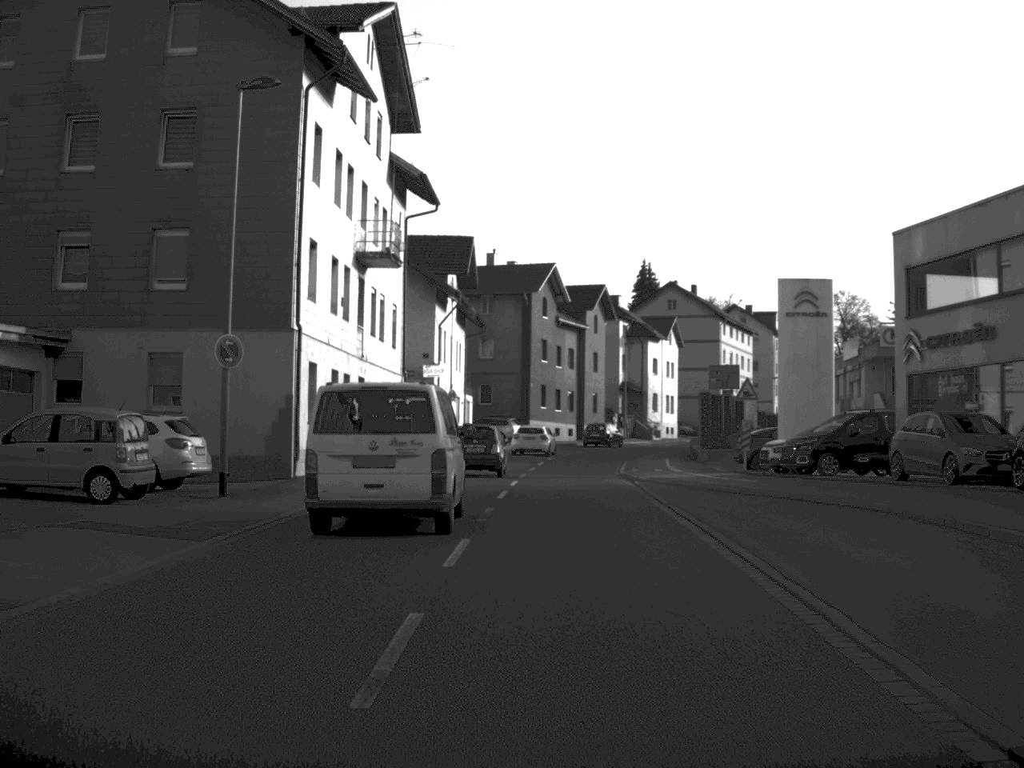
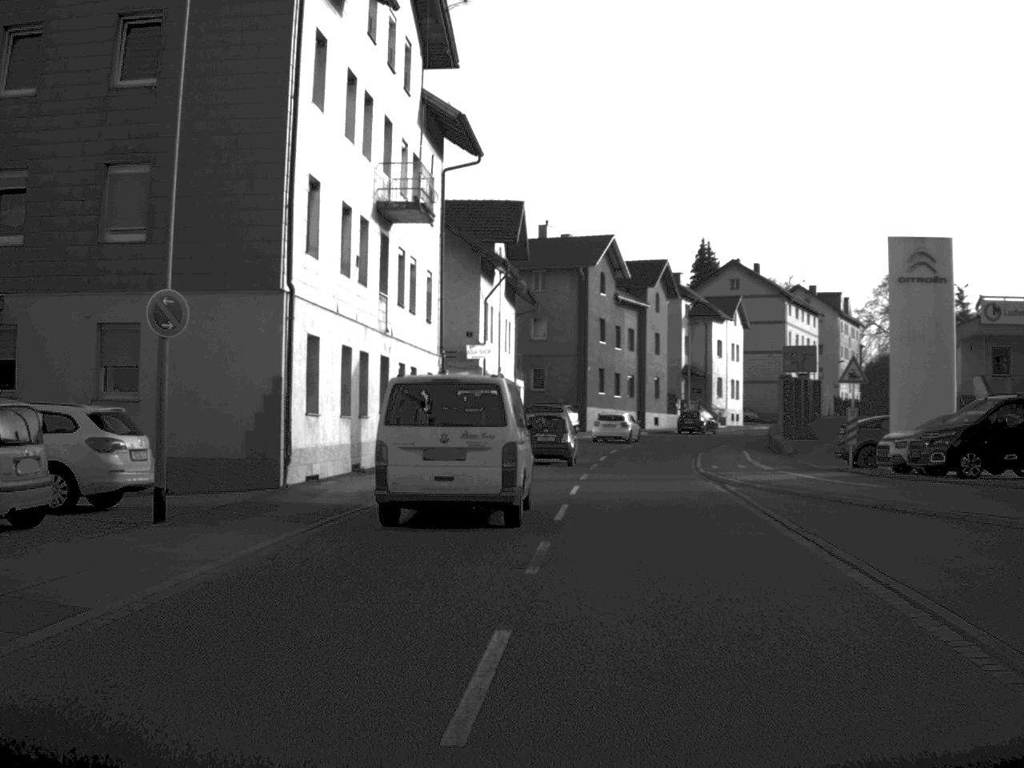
(-0.1, +7.1) m; -2°
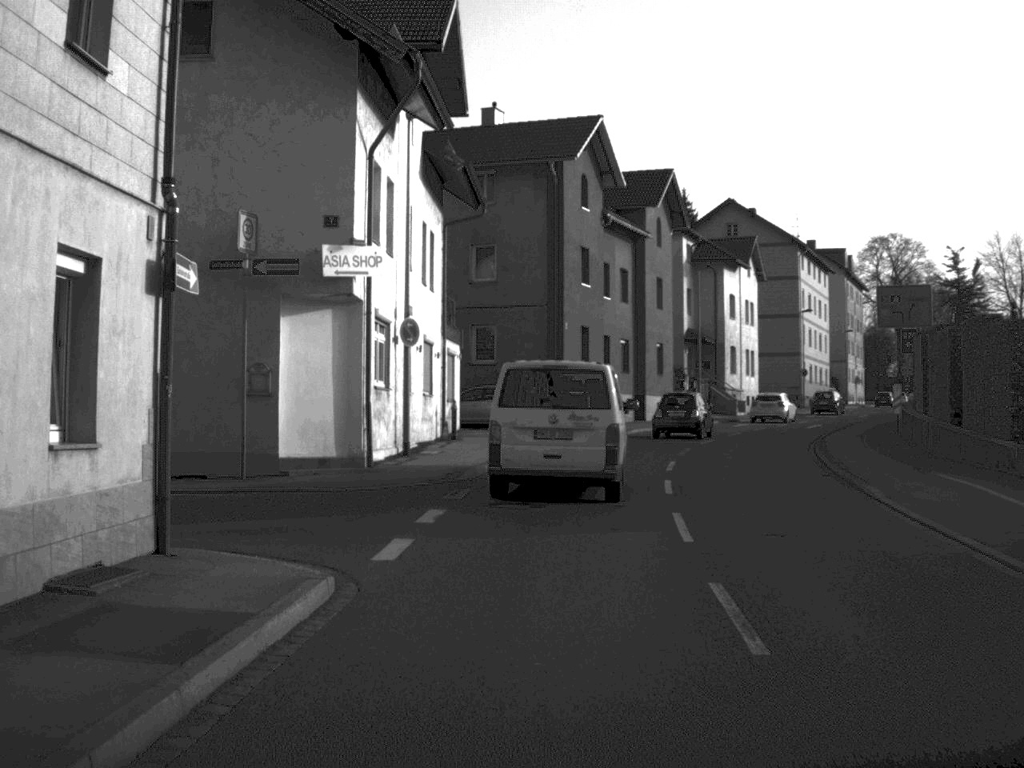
(+0.1, +28.0) m; +3°
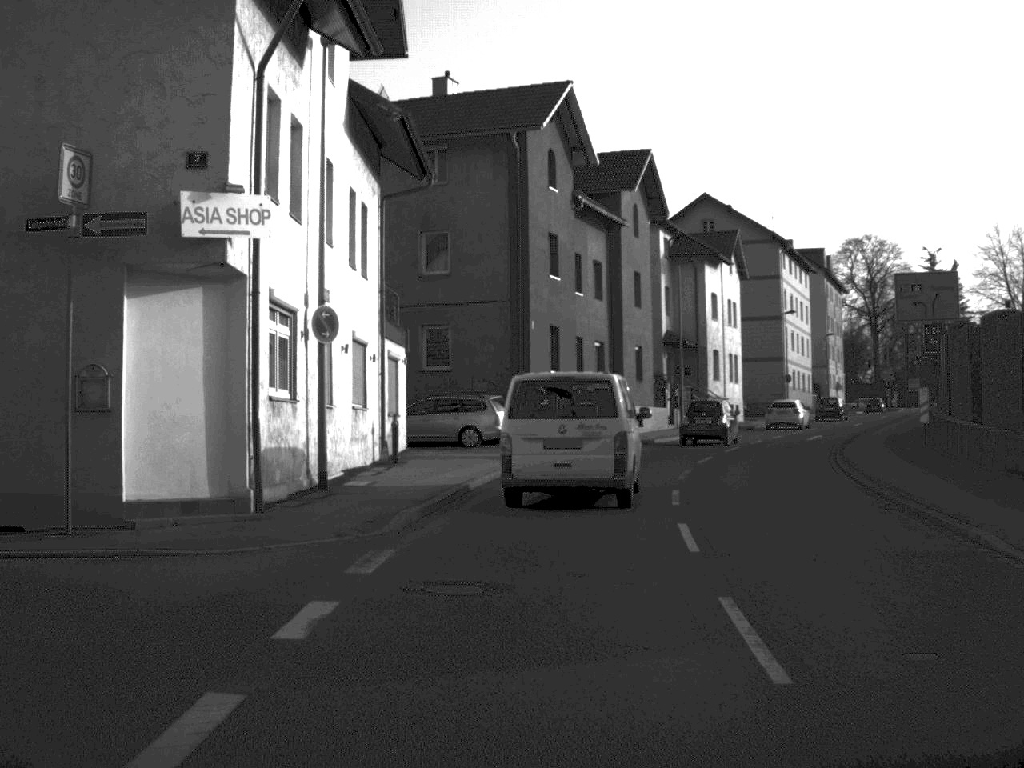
(+0.1, +6.7) m; +2°
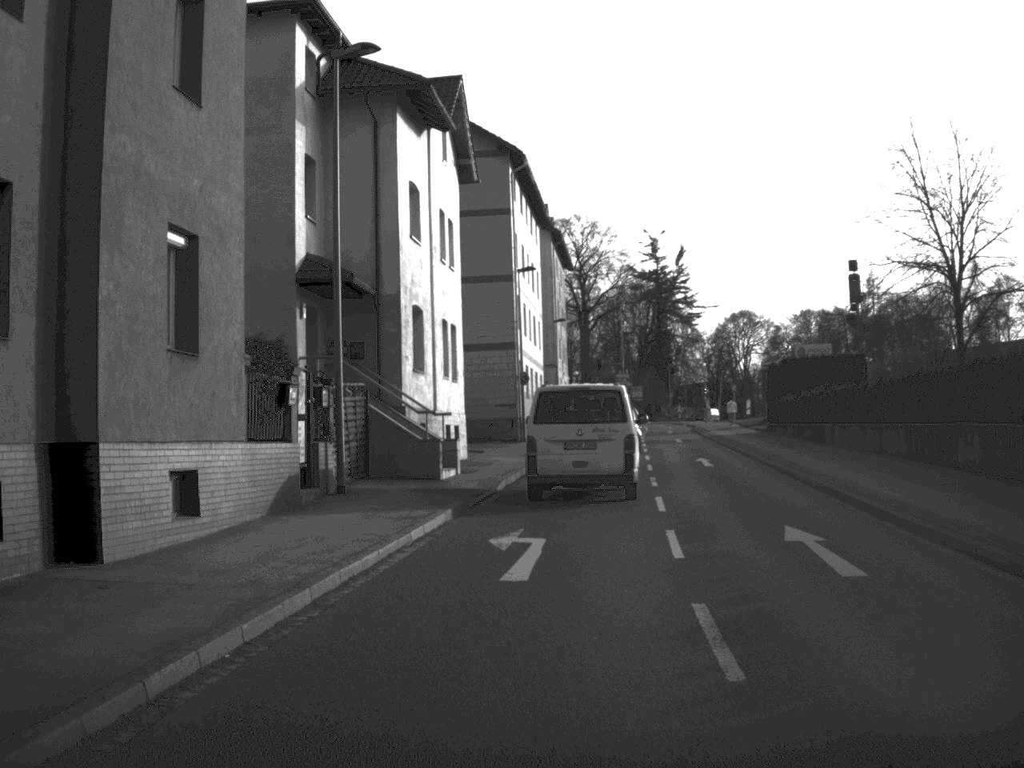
(+4.2, +35.7) m; +15°
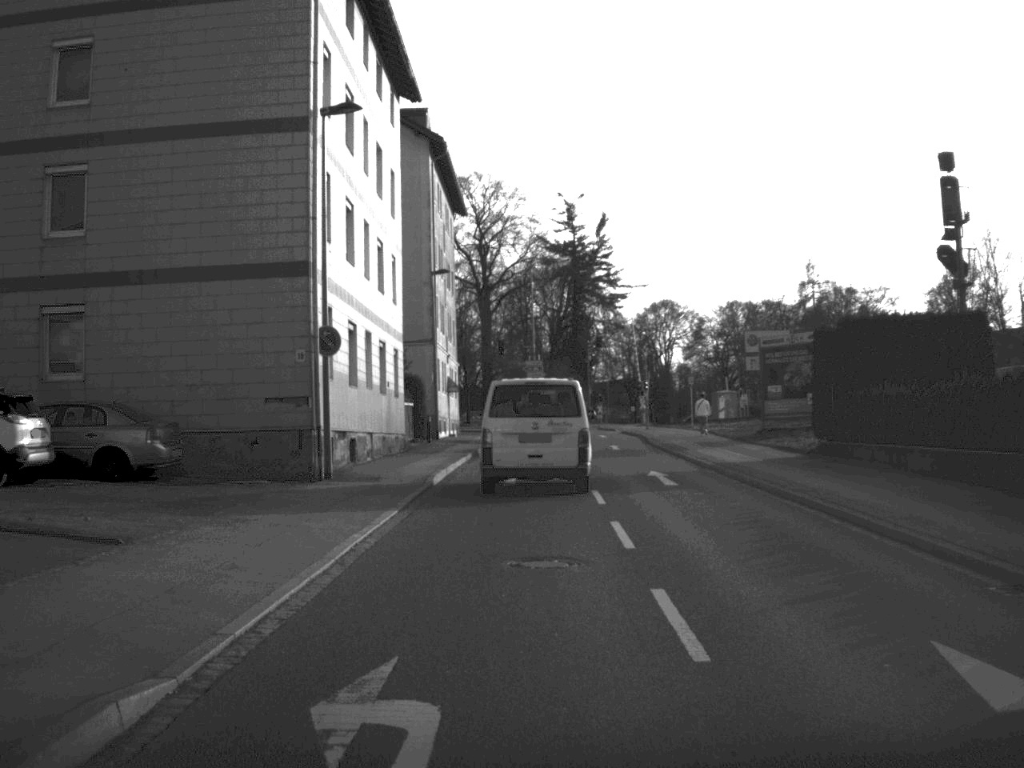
(+1.7, +29.3) m; +4°
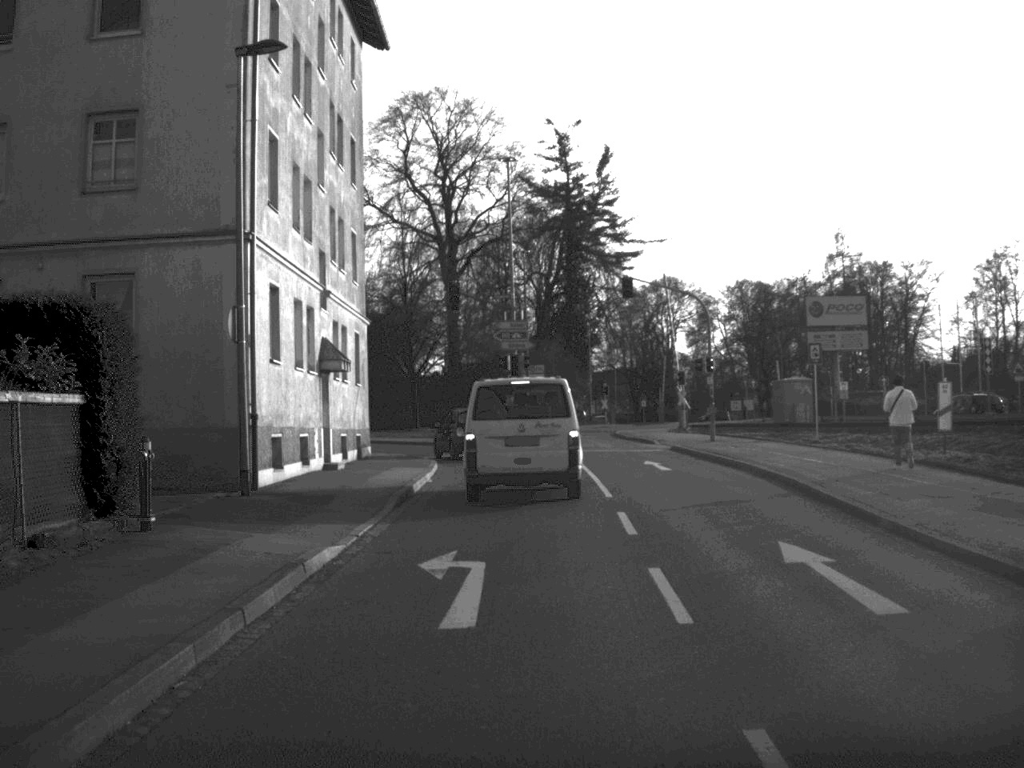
(+0.3, +34.6) m; +1°
